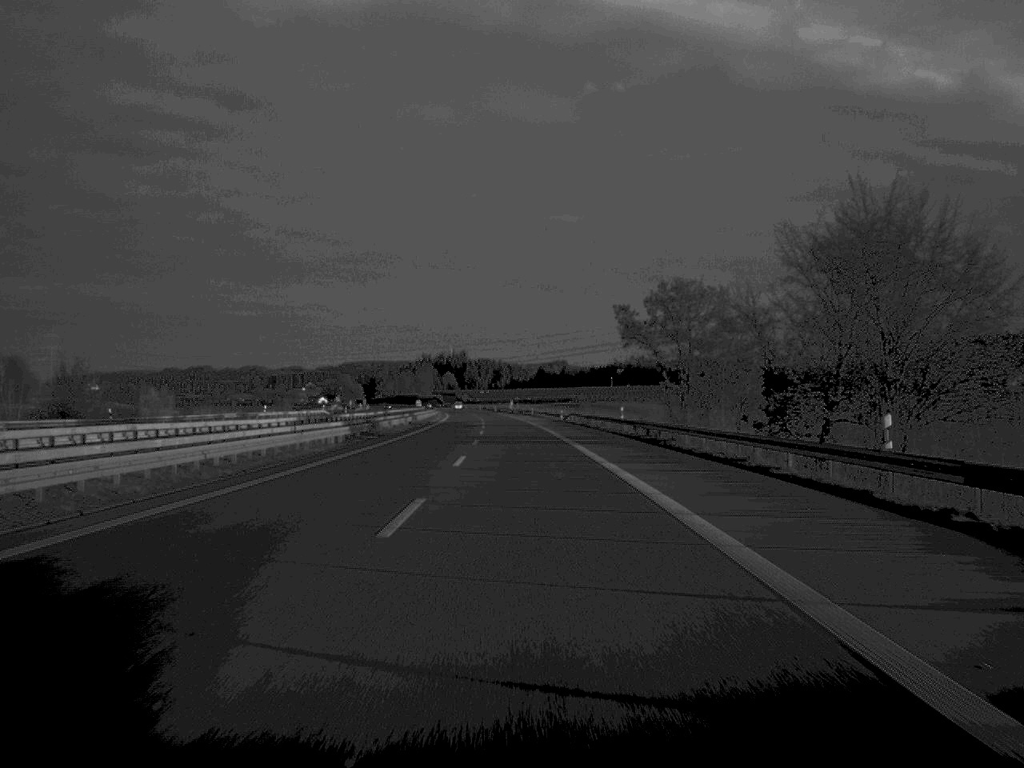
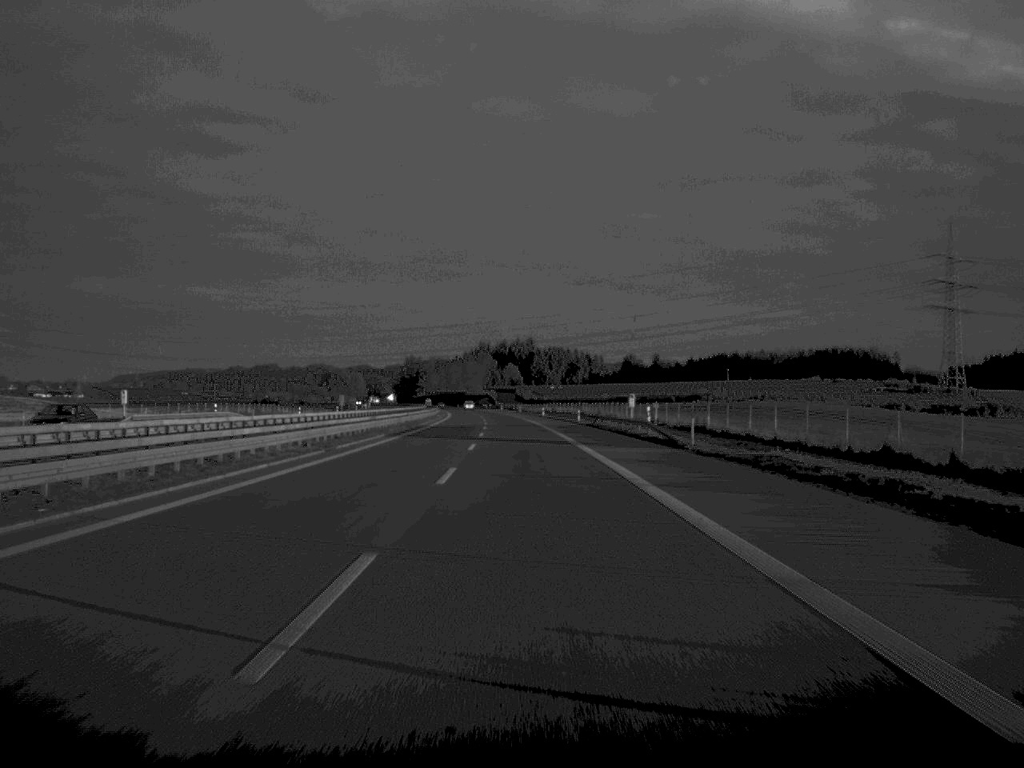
(-5.1, +169.6) m; -3°
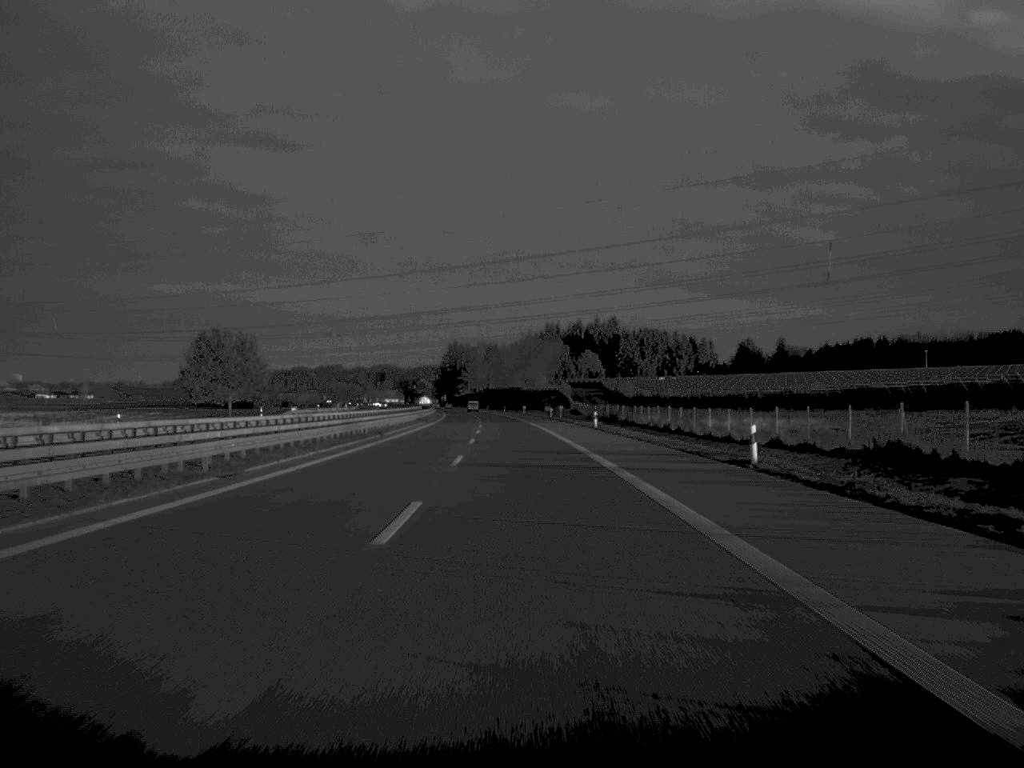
(-5.0, +172.9) m; -3°
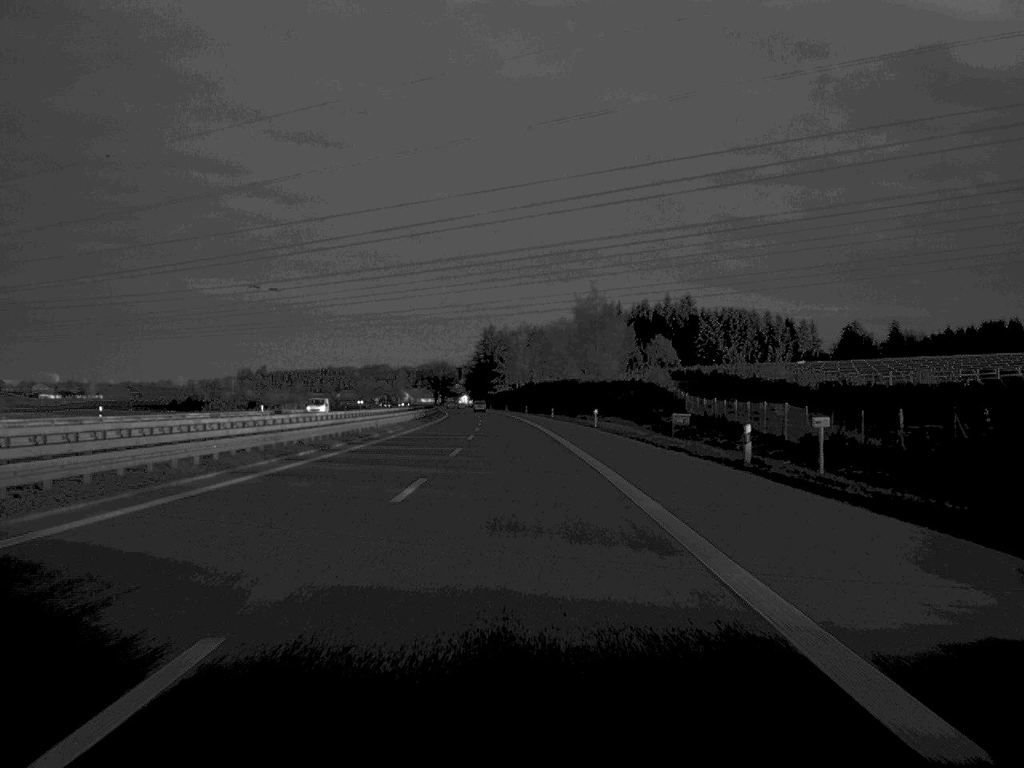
(-1.7, +102.0) m; -2°
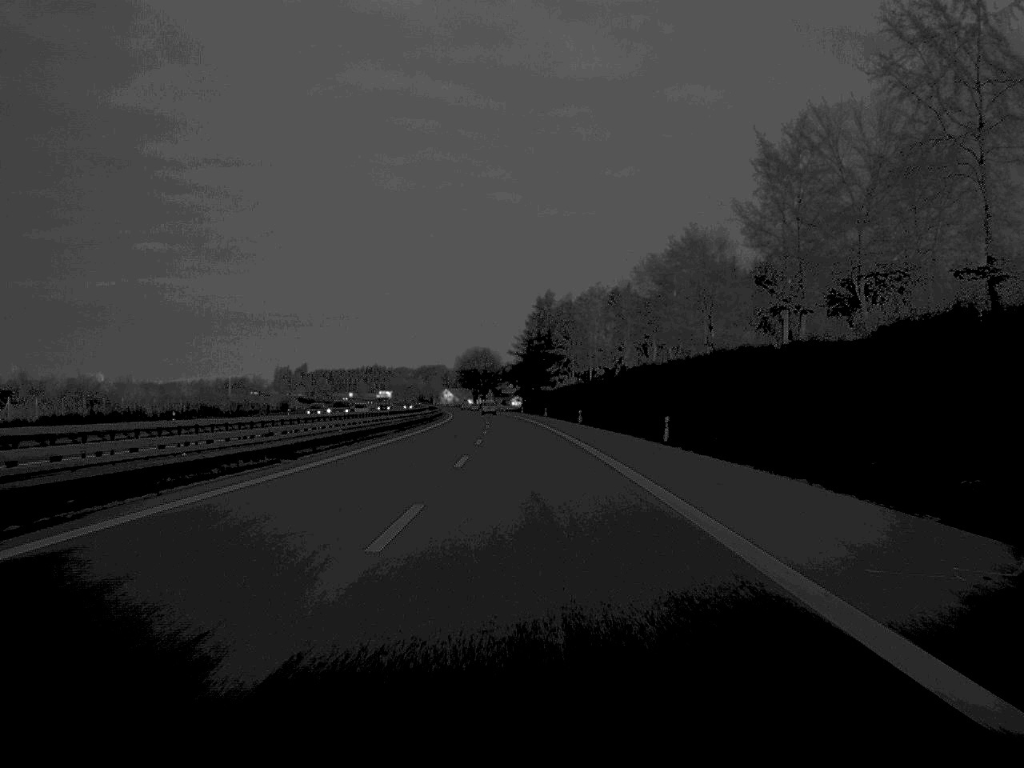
(-3.2, +132.7) m; -3°
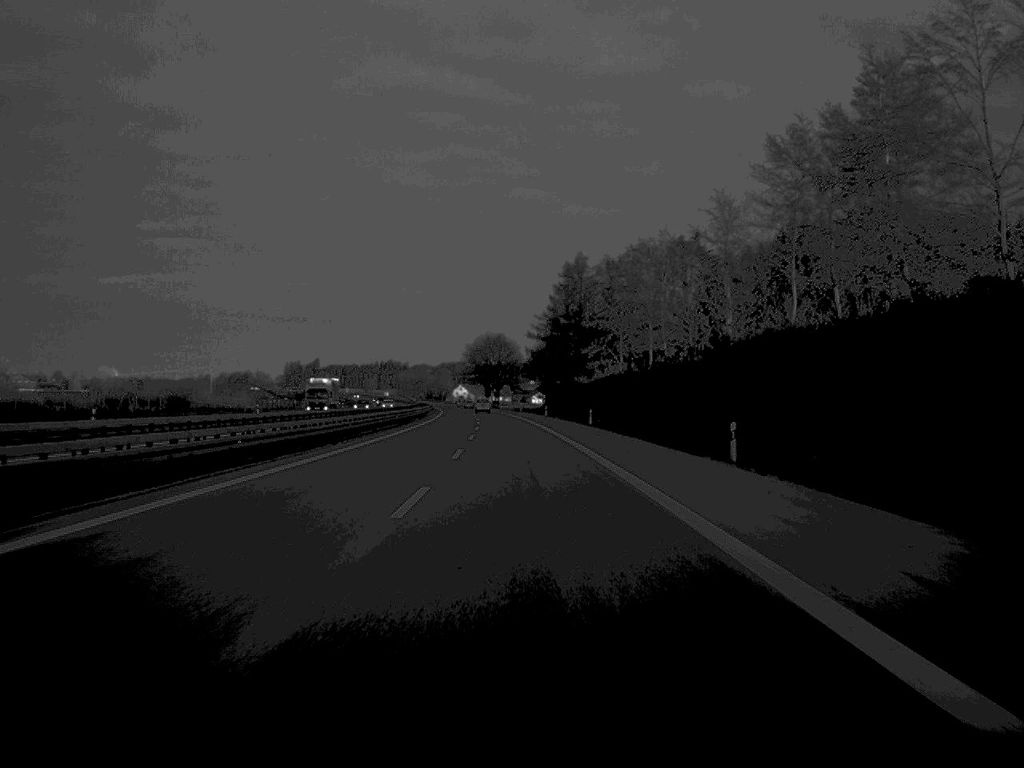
(-0.6, +67.8) m; -1°
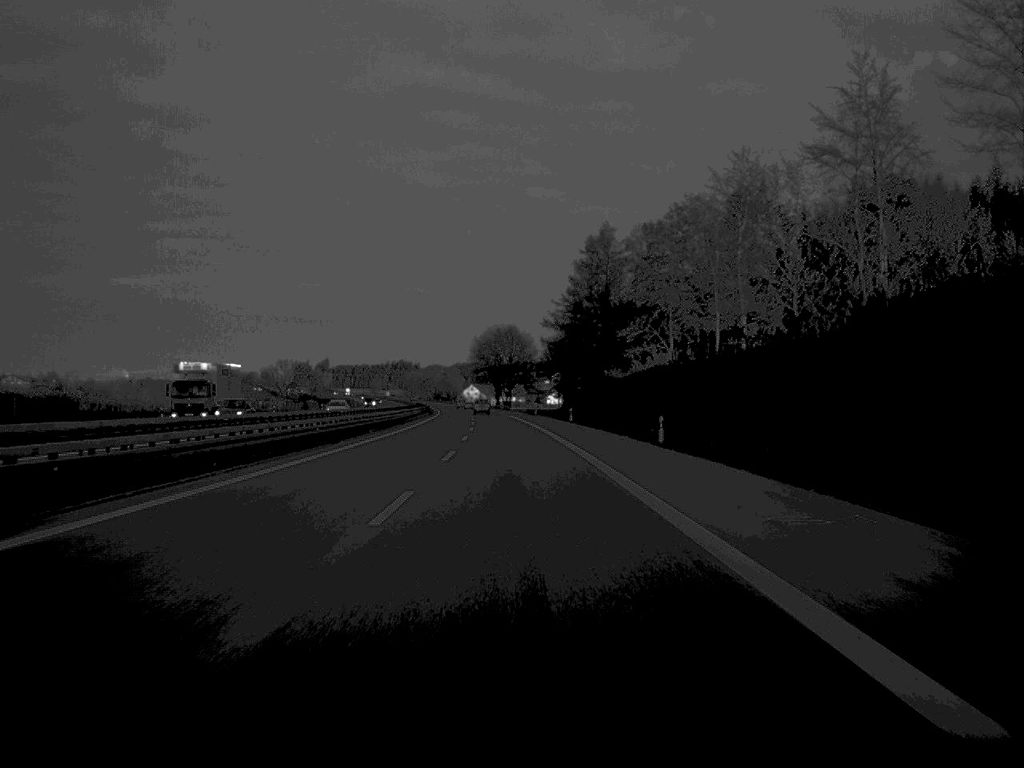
(-0.2, +36.6) m; -1°
